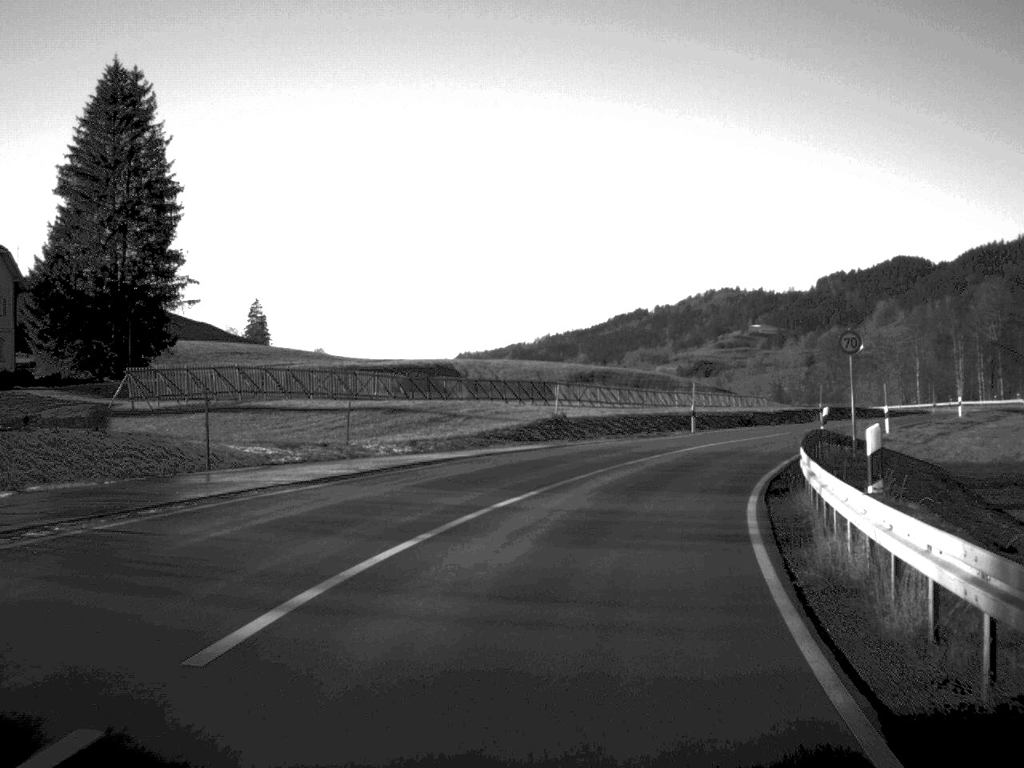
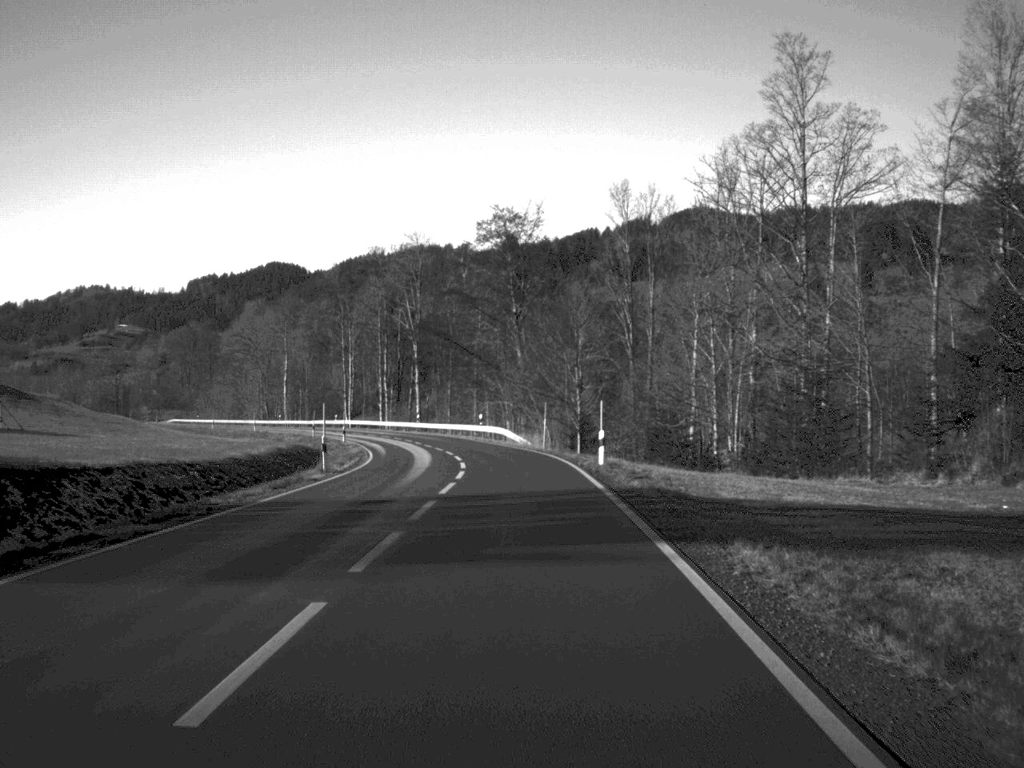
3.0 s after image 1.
(+20.5, +65.1) m; +28°
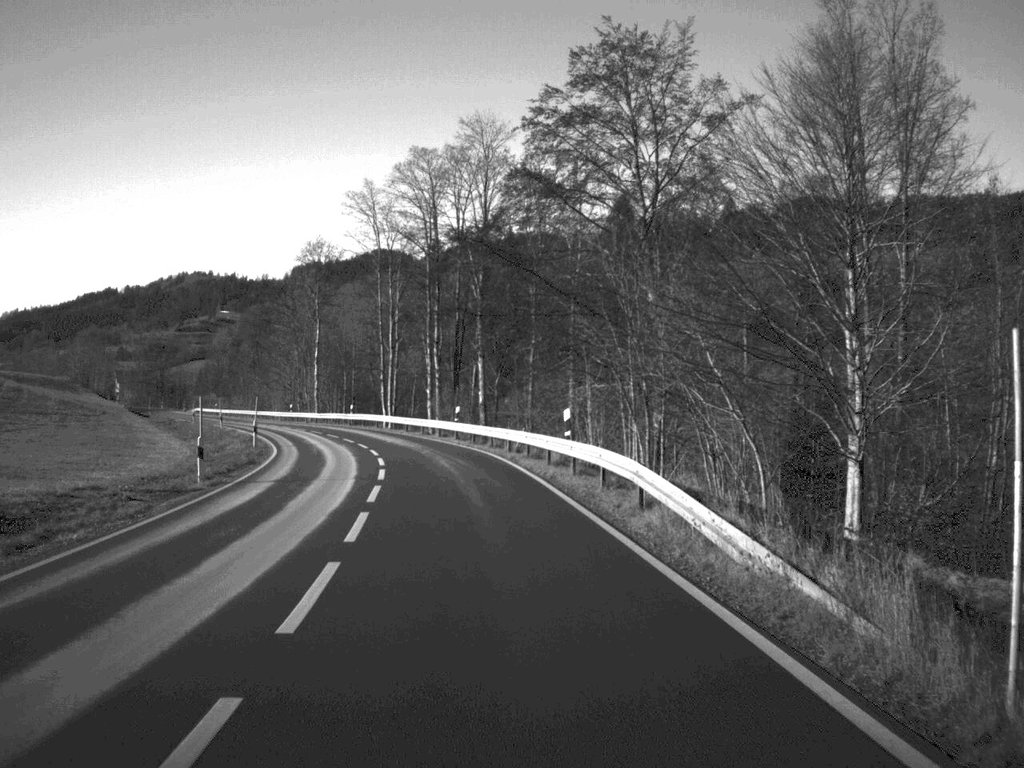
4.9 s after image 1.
(-1.2, +45.5) m; -5°
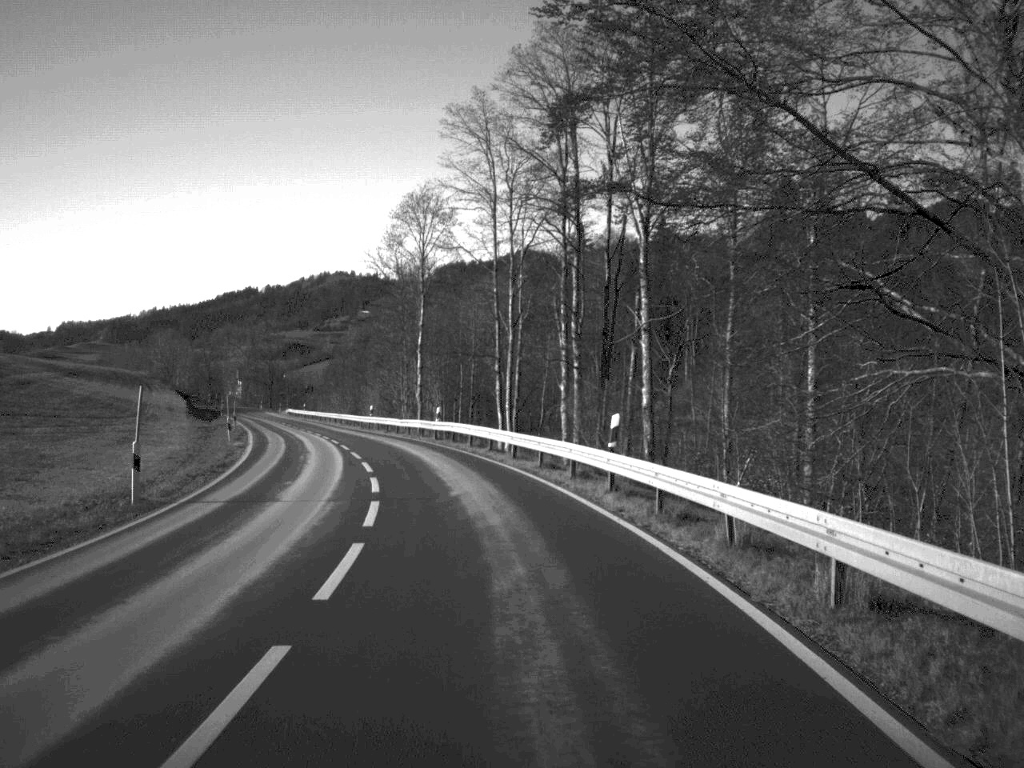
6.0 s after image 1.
(-1.7, +28.7) m; -6°
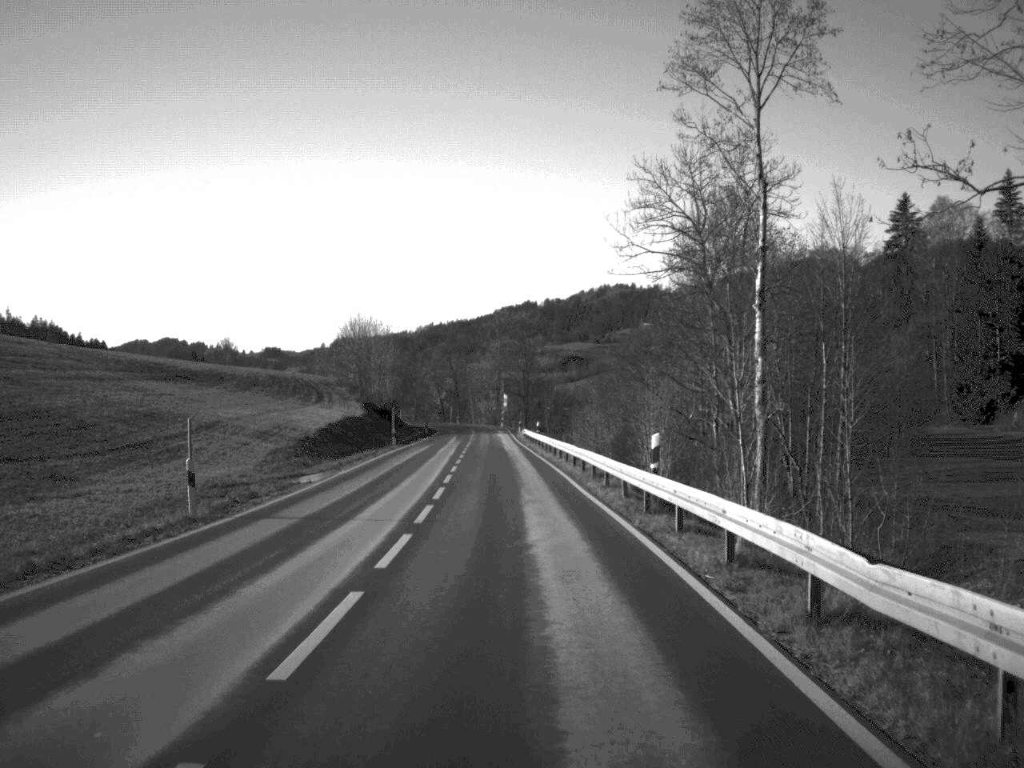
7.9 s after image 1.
(-6.2, +50.9) m; -12°
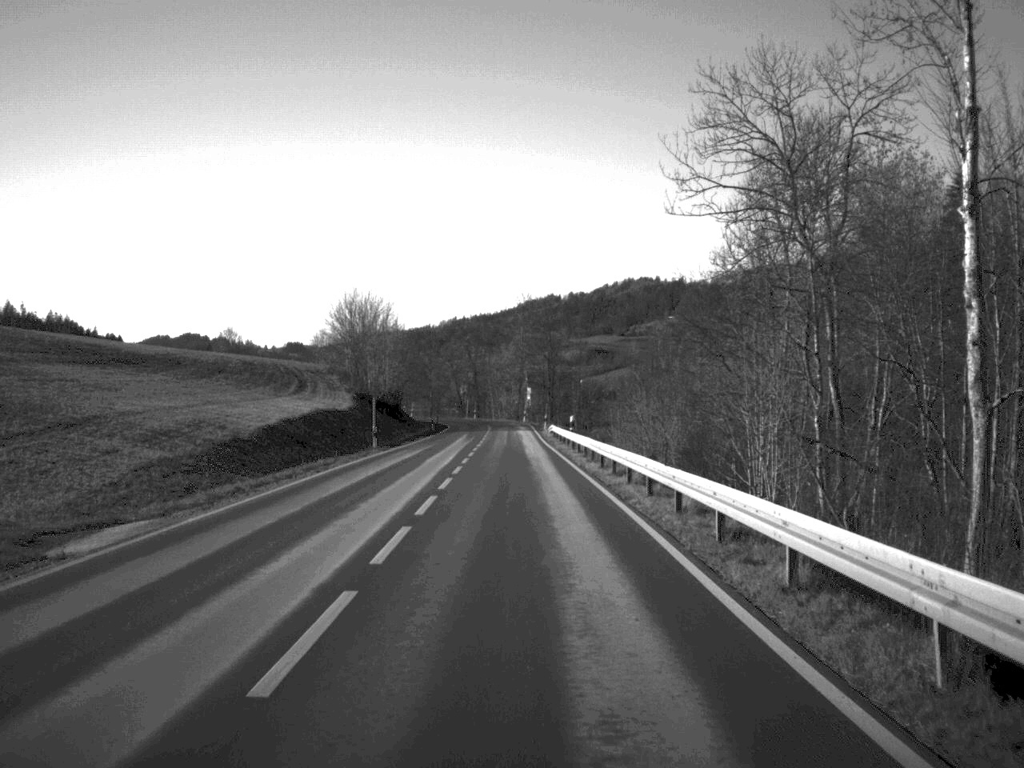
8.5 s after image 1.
(-0.2, +18.8) m; -1°
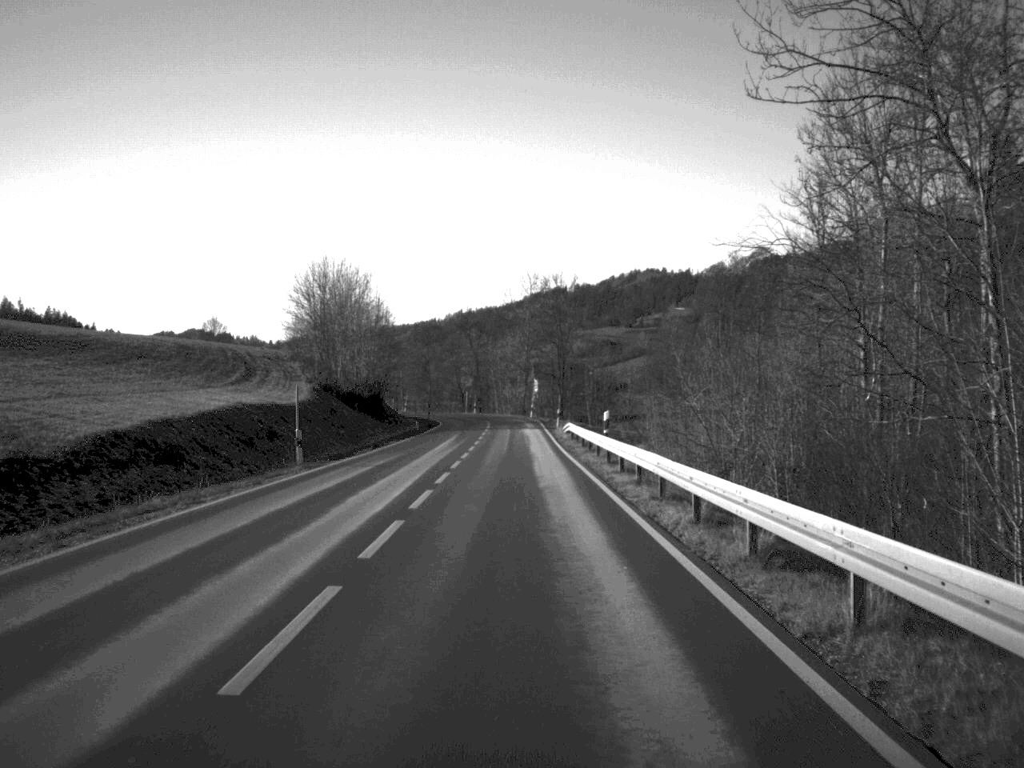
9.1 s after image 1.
(0.0, +18.2) m; 0°
